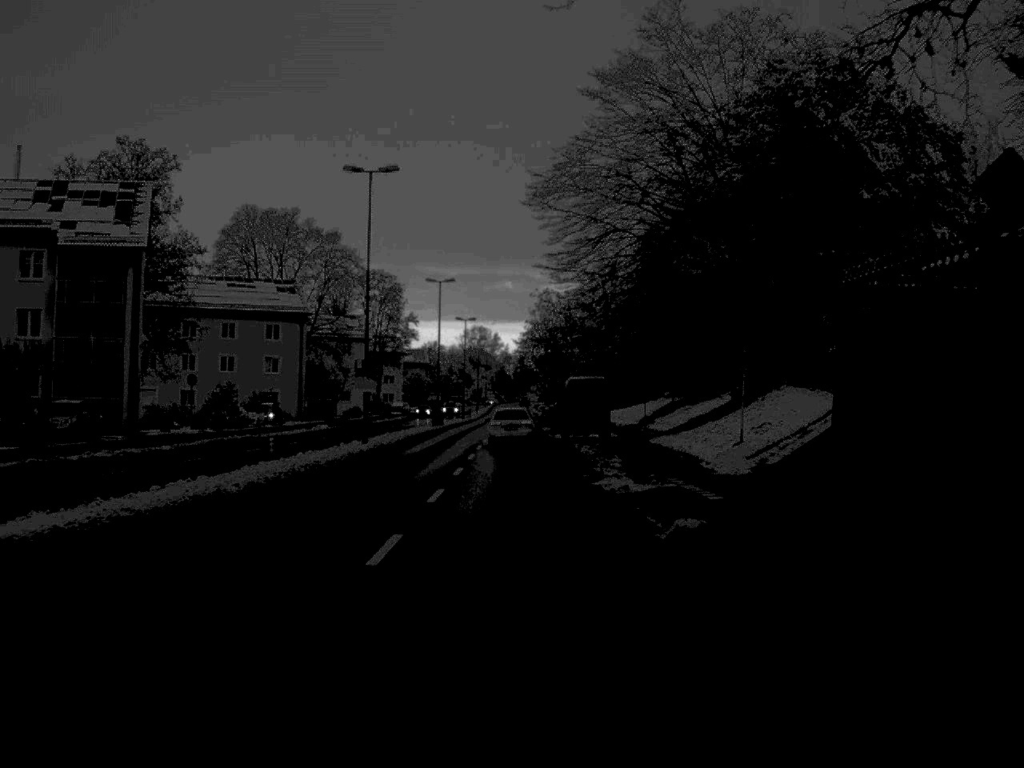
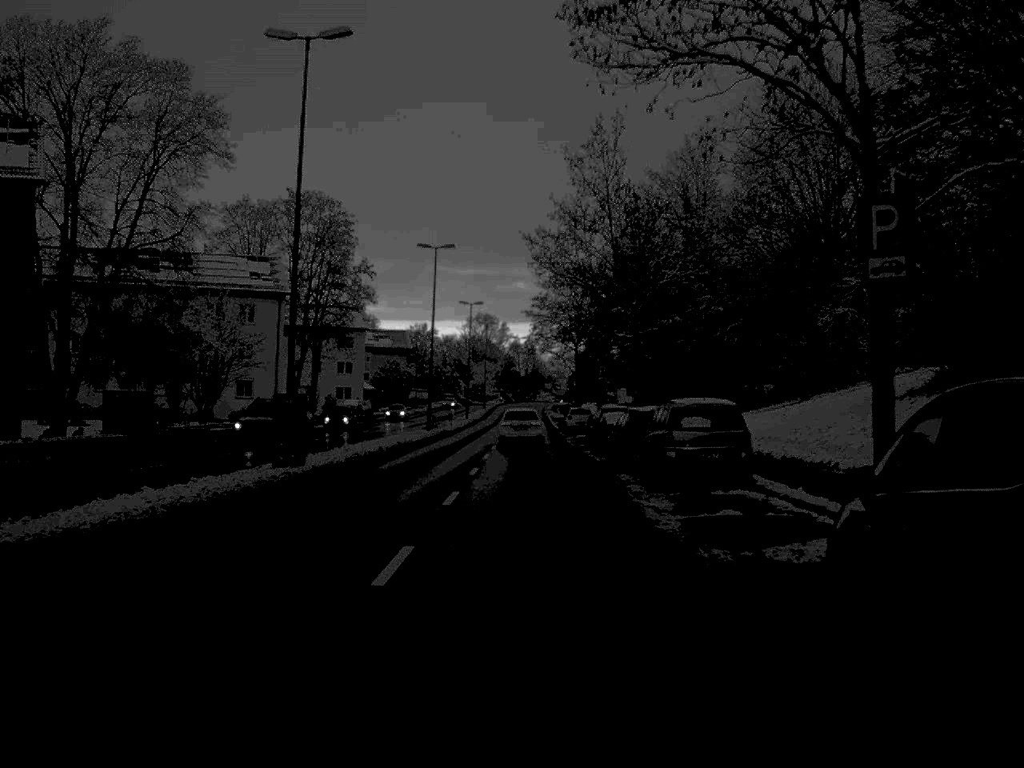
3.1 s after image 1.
(-0.4, +60.9) m; 0°
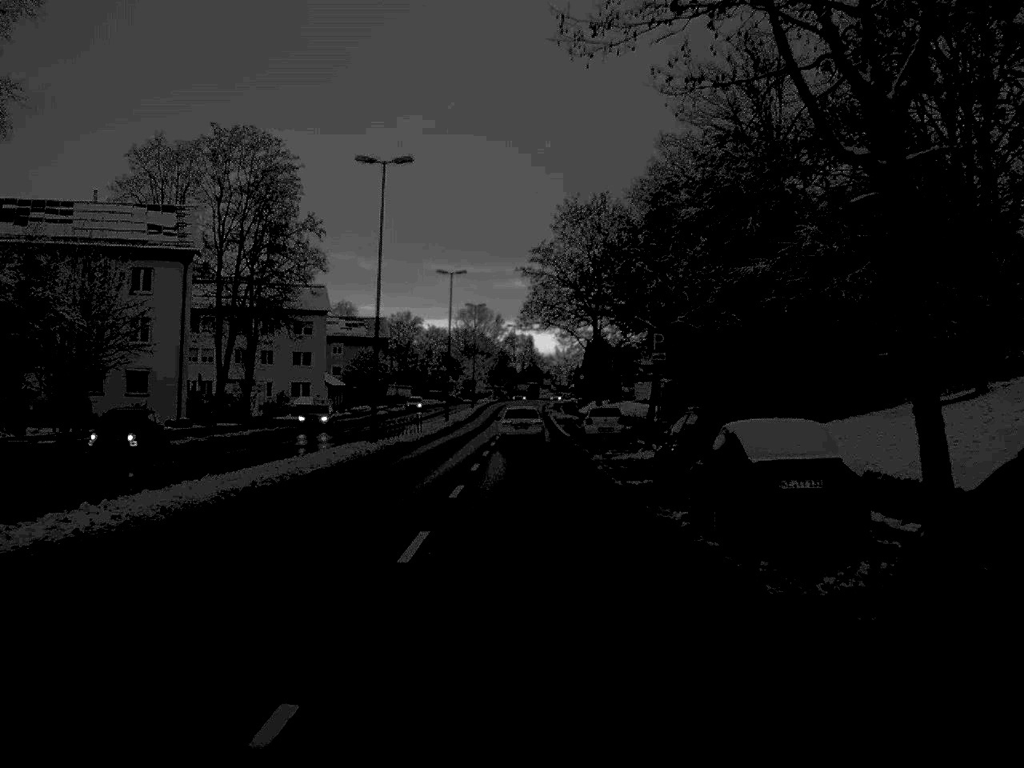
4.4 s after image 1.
(0.0, +25.2) m; 0°
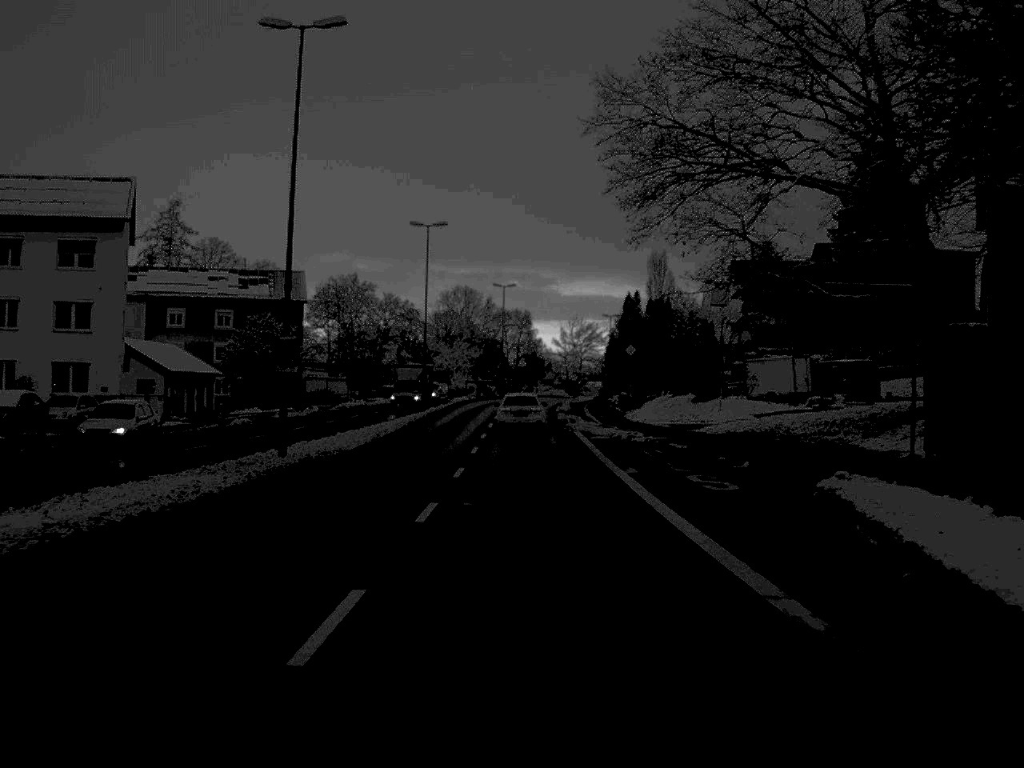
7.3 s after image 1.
(+0.1, +58.6) m; 0°
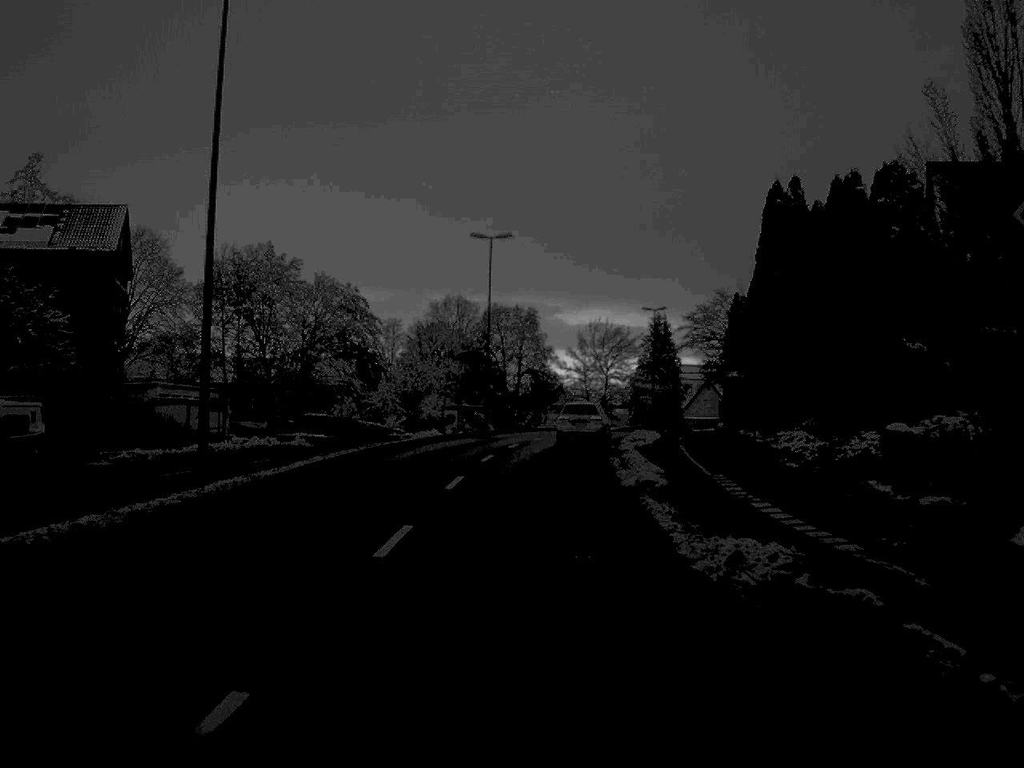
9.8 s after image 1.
(+0.1, +48.6) m; 0°
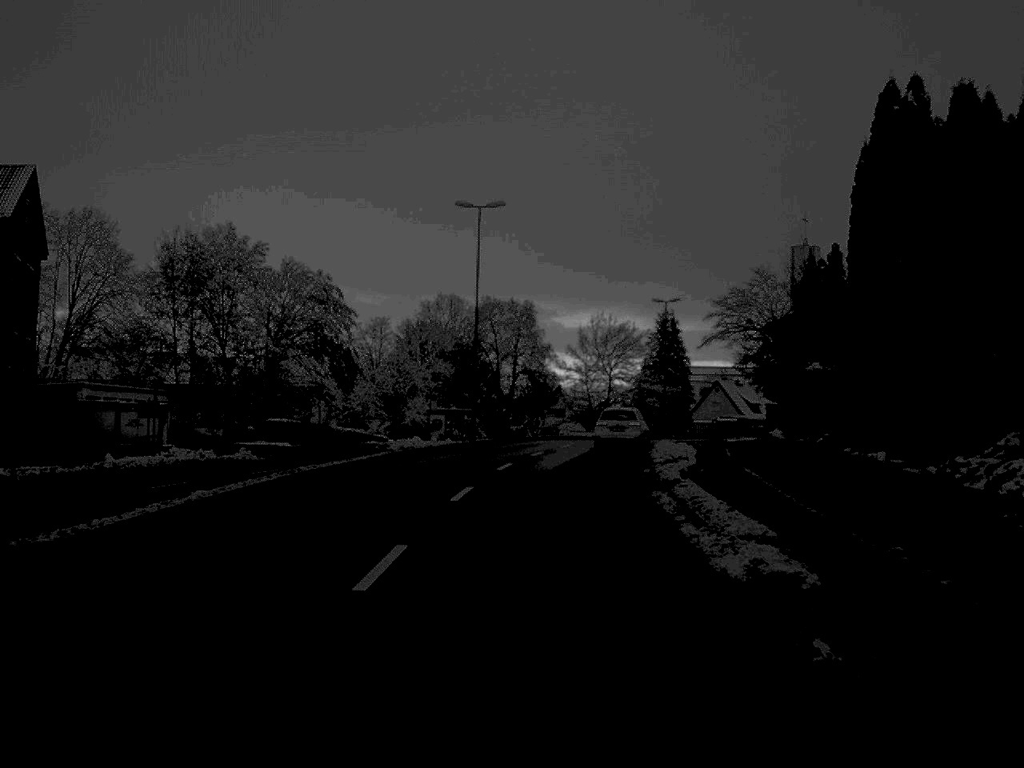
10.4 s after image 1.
(0.0, +11.3) m; 0°
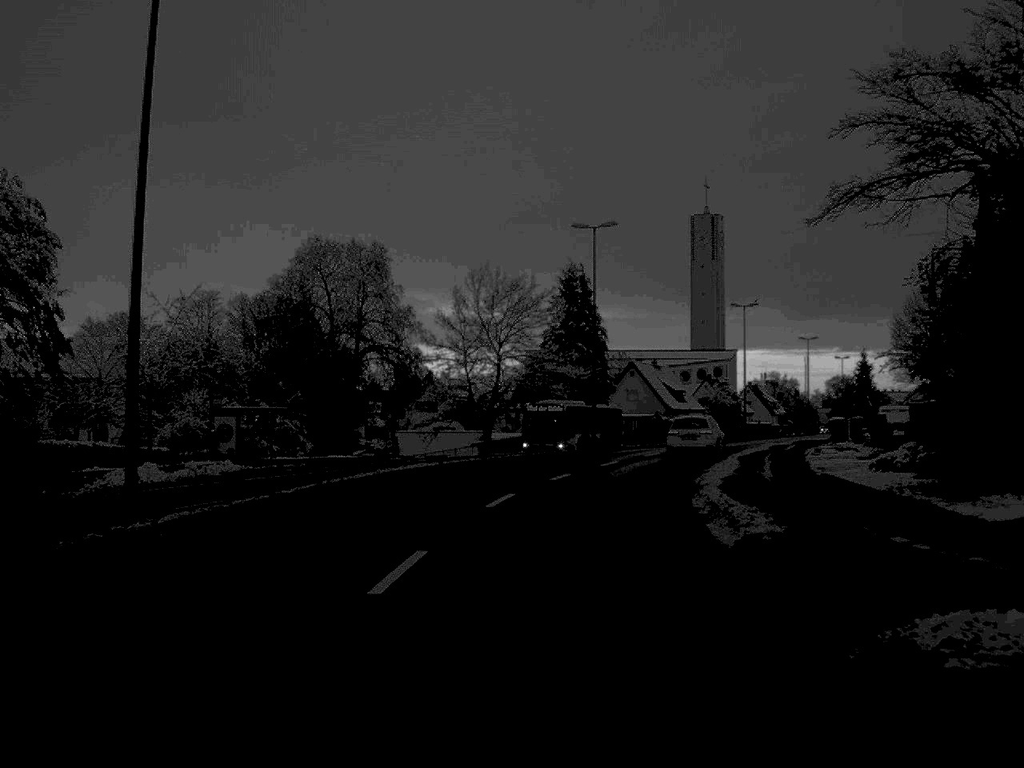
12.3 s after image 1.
(+1.5, +35.5) m; +6°
